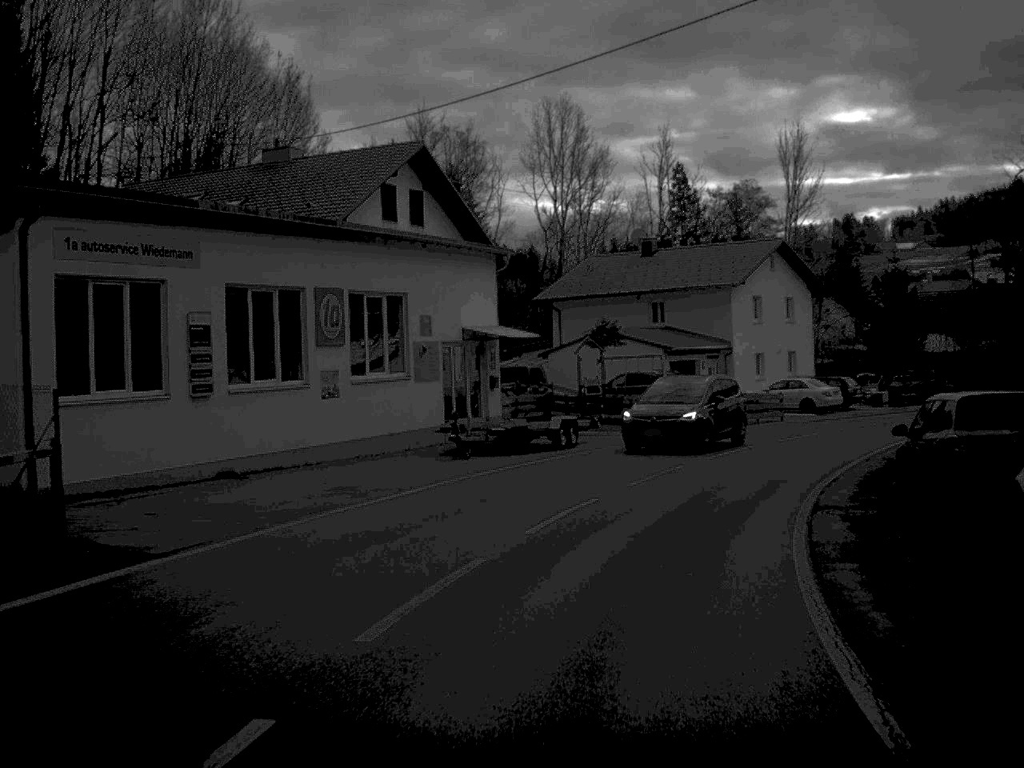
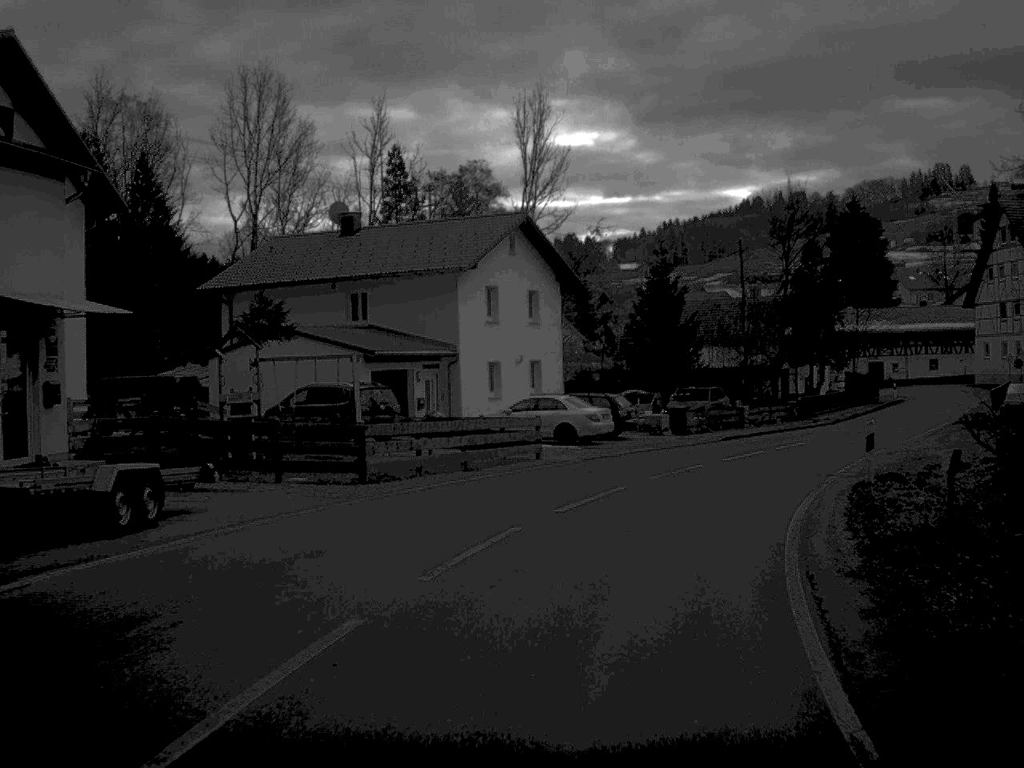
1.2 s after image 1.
(+1.8, +15.1) m; +13°
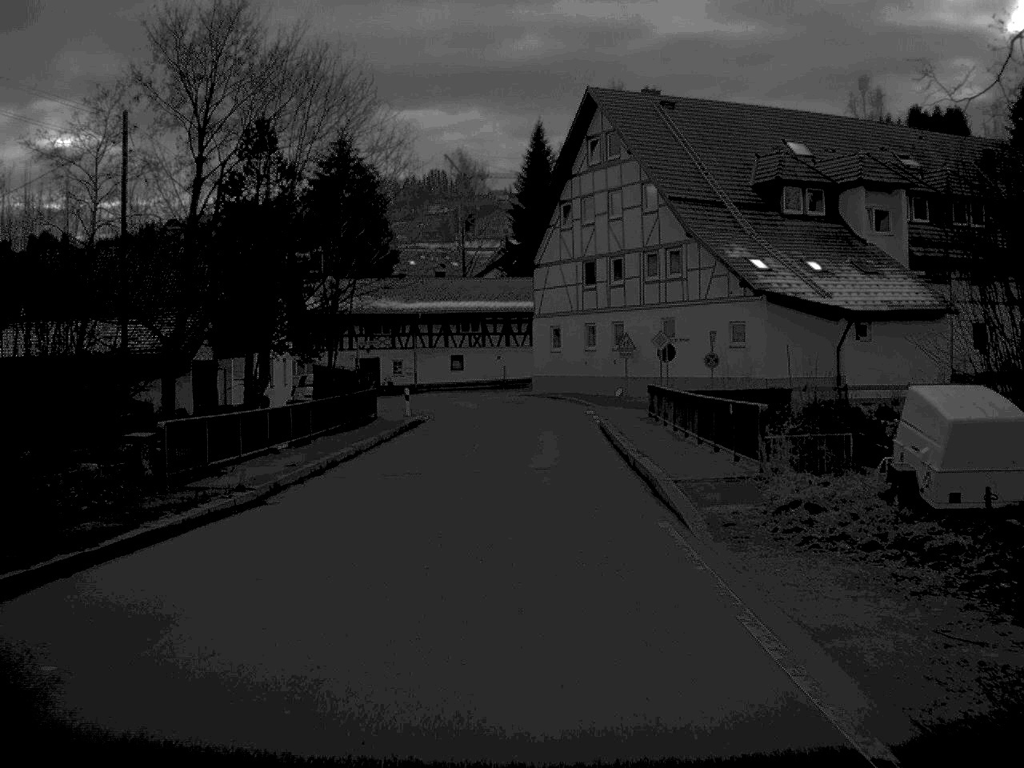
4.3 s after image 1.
(+9.6, +38.2) m; +23°
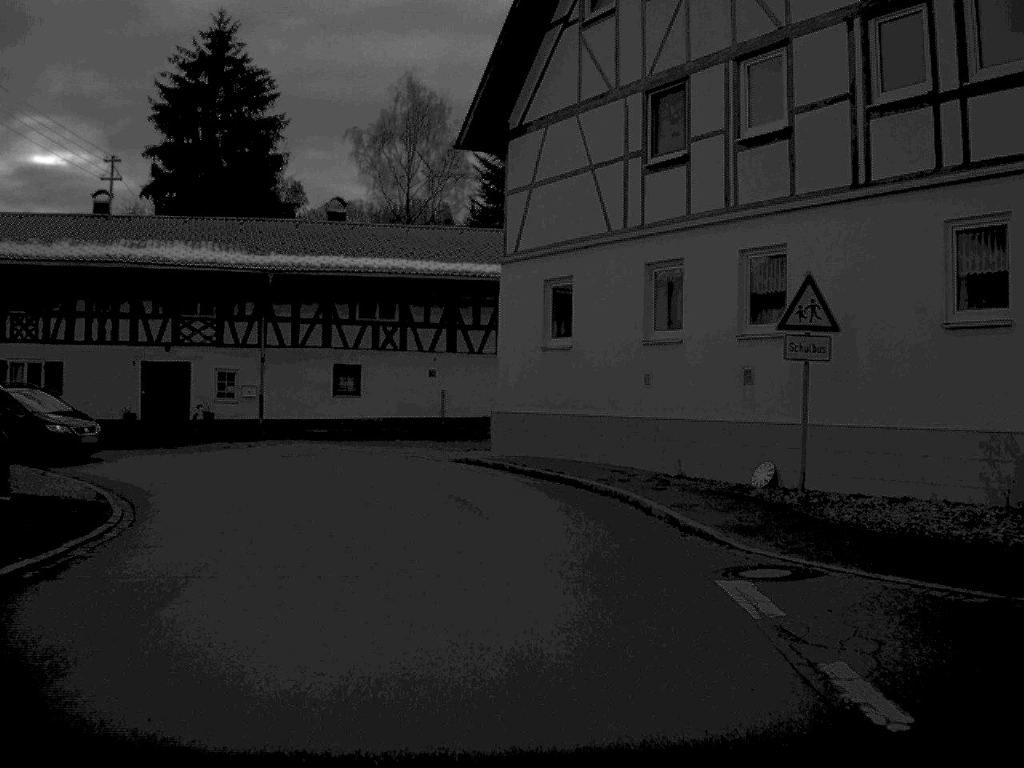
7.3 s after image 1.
(+0.5, +38.3) m; +1°
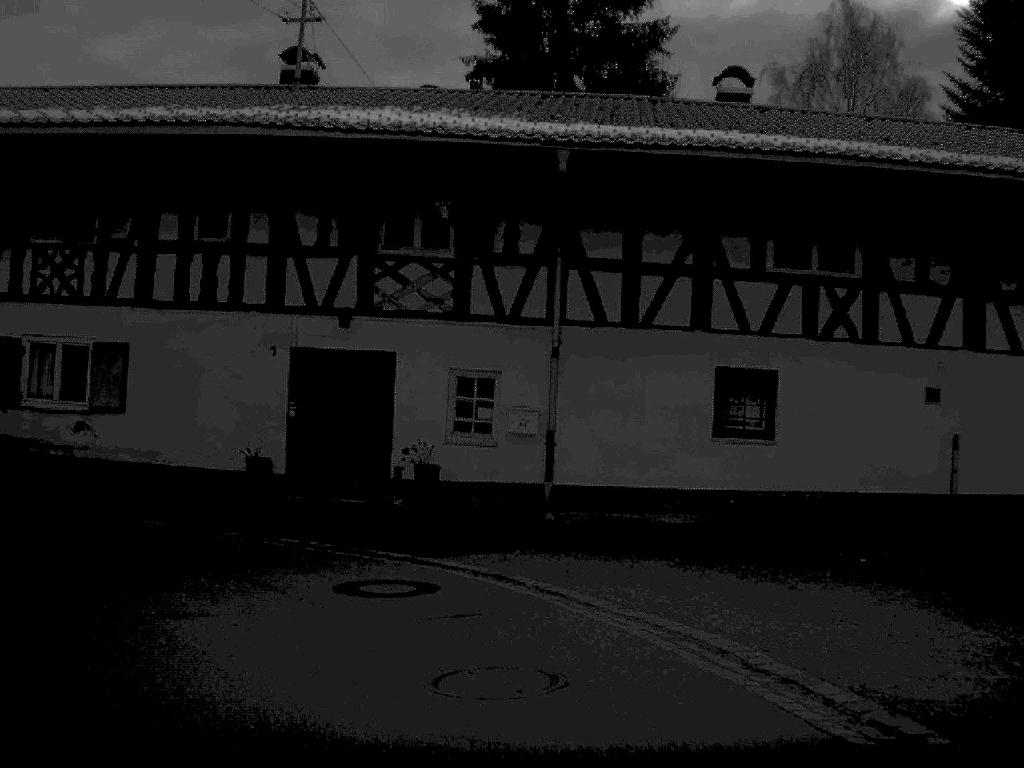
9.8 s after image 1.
(-2.0, +20.6) m; -20°
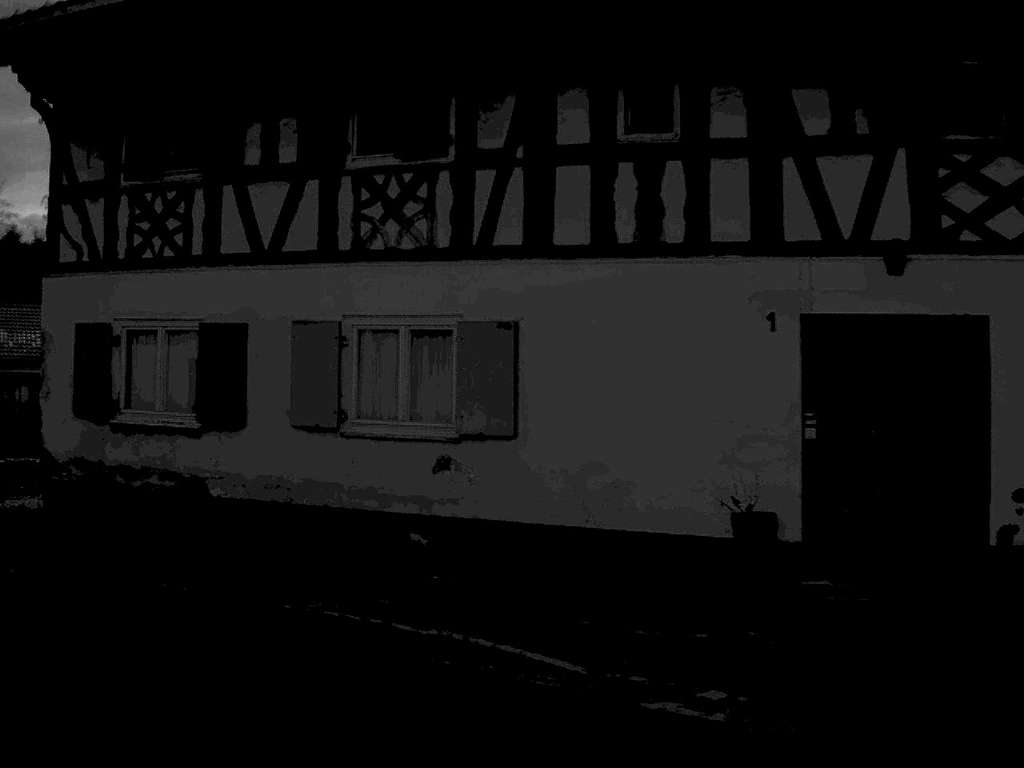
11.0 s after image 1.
(-1.1, +7.4) m; -22°
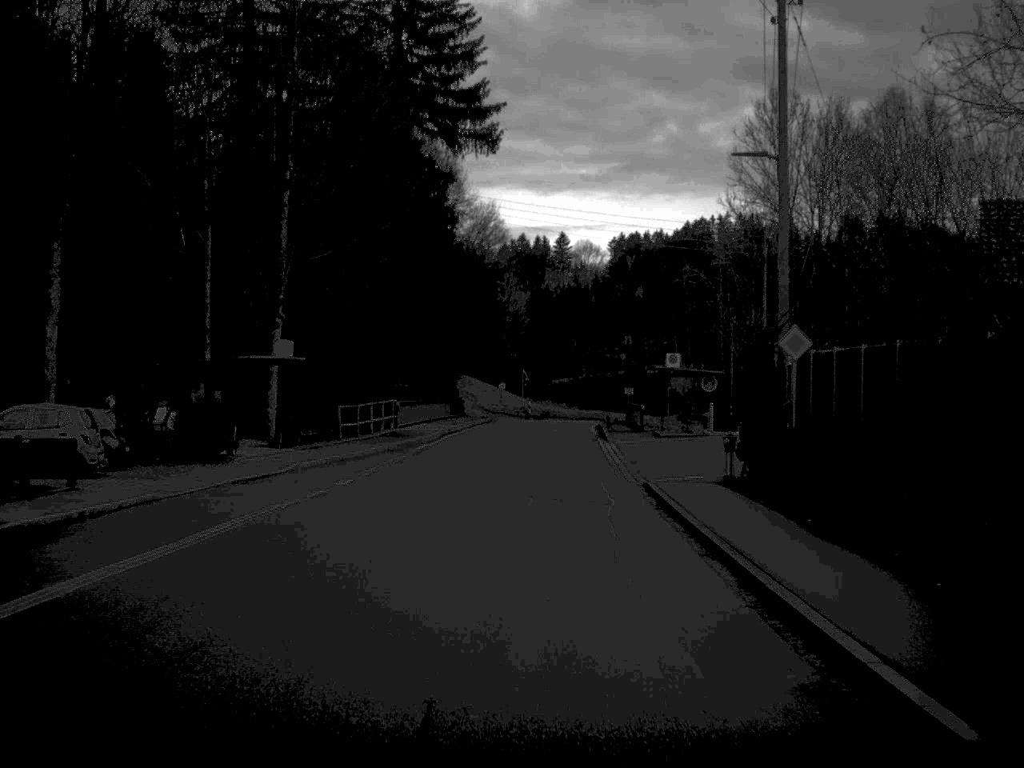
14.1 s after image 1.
(-12.0, +17.7) m; -44°
